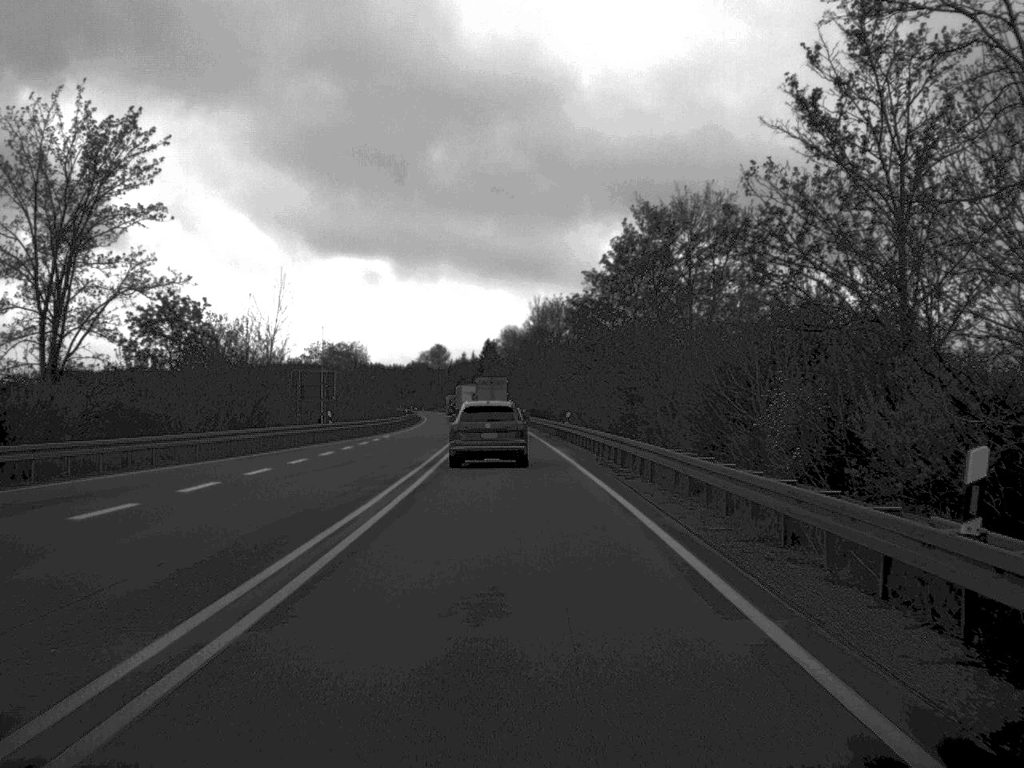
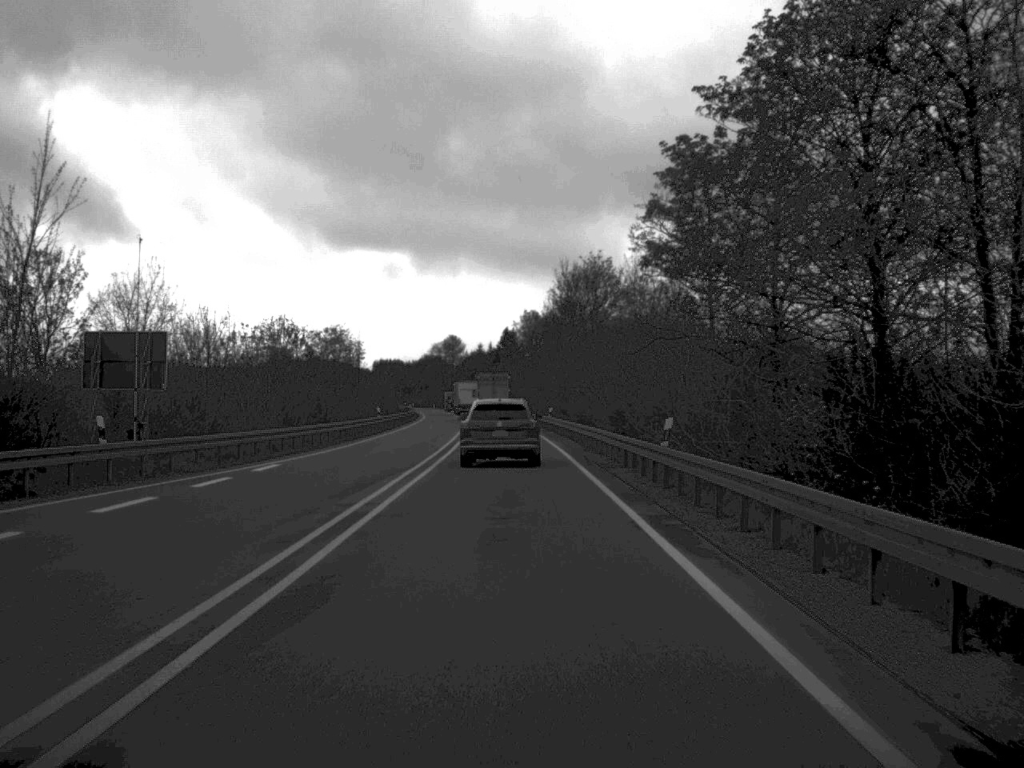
(-0.3, +34.7) m; -1°
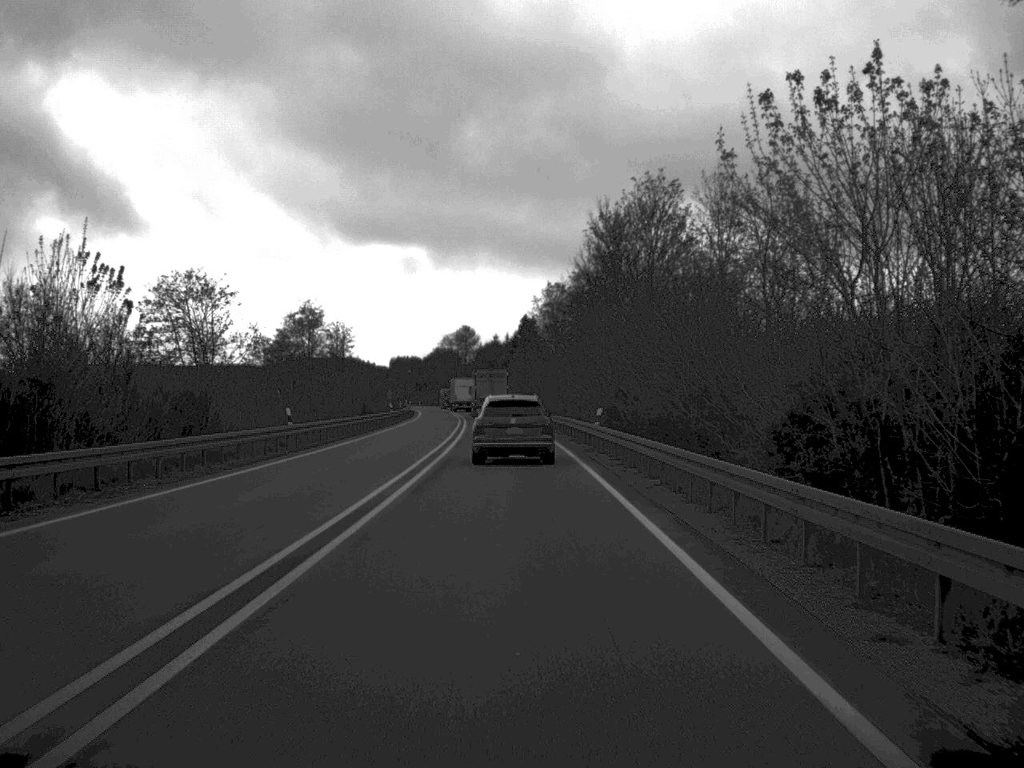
(-0.3, +33.3) m; -1°
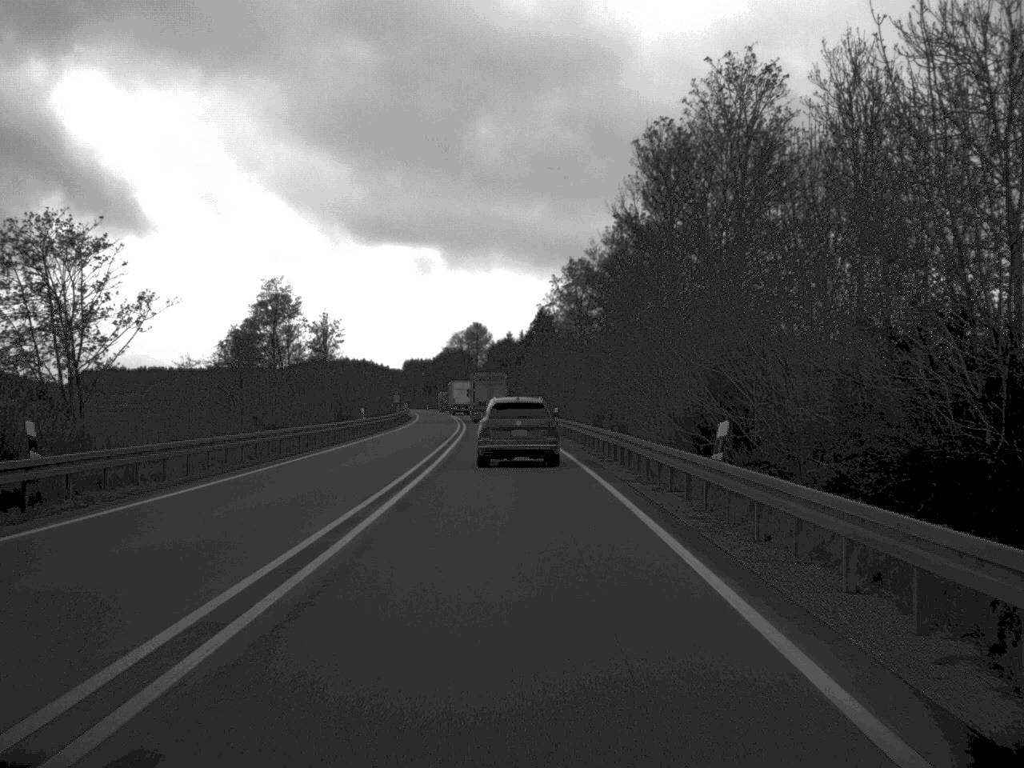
(-0.1, +23.2) m; -1°
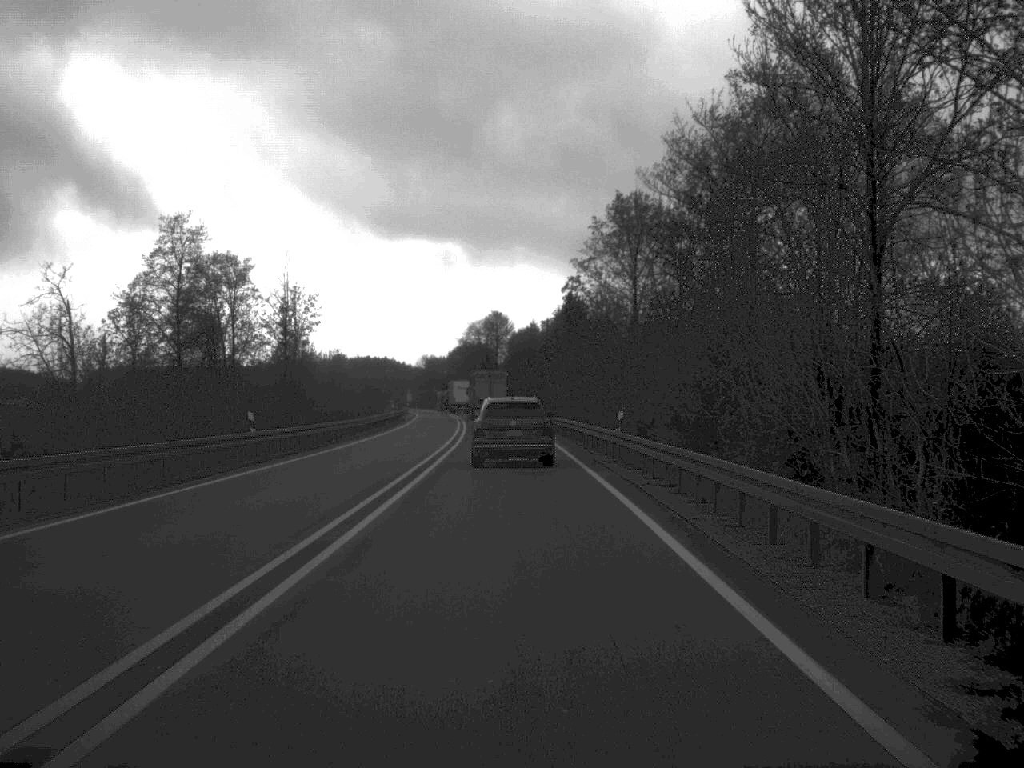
(-0.3, +32.0) m; -1°
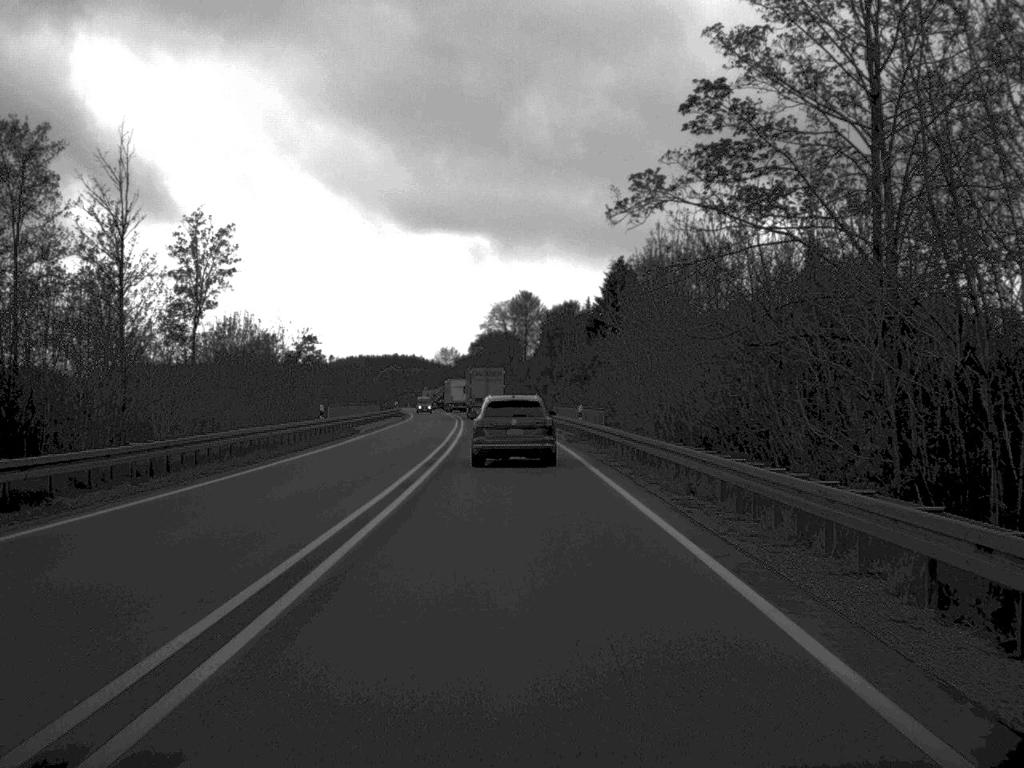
(-0.7, +43.8) m; -2°
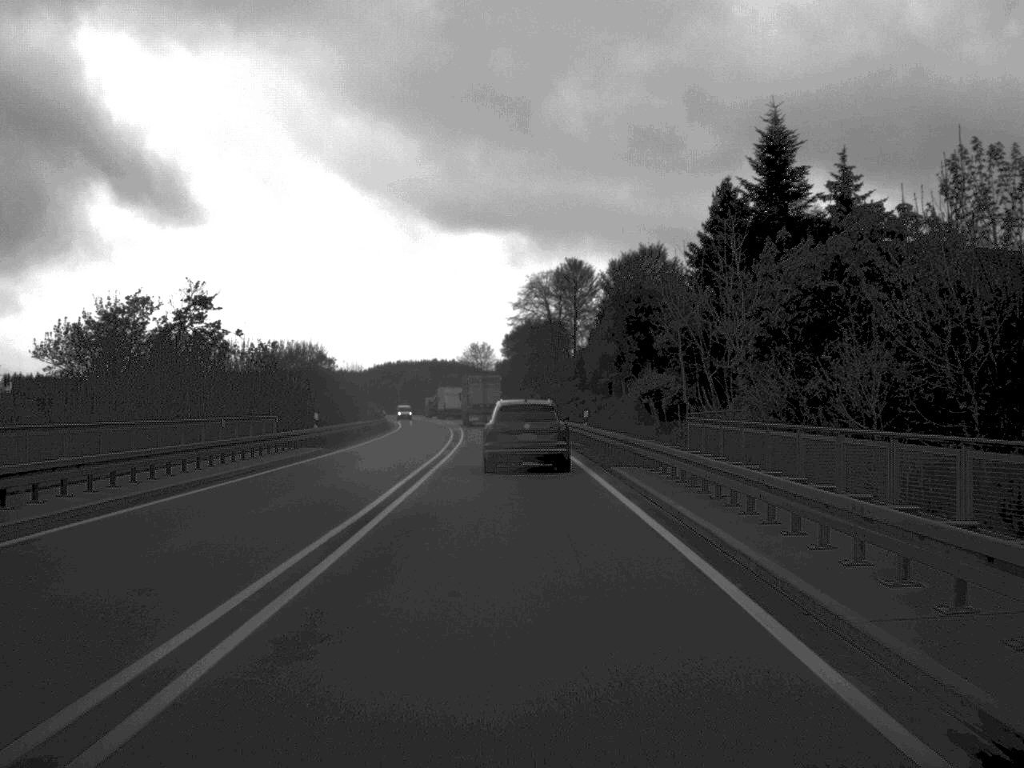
(-0.9, +53.2) m; -2°
